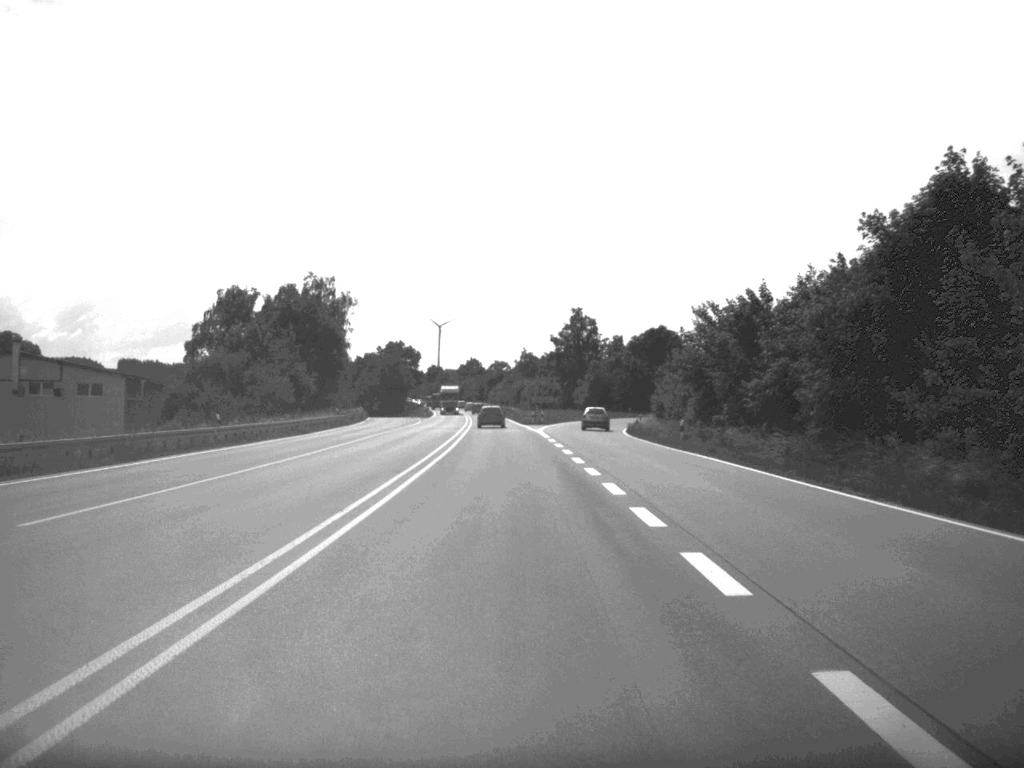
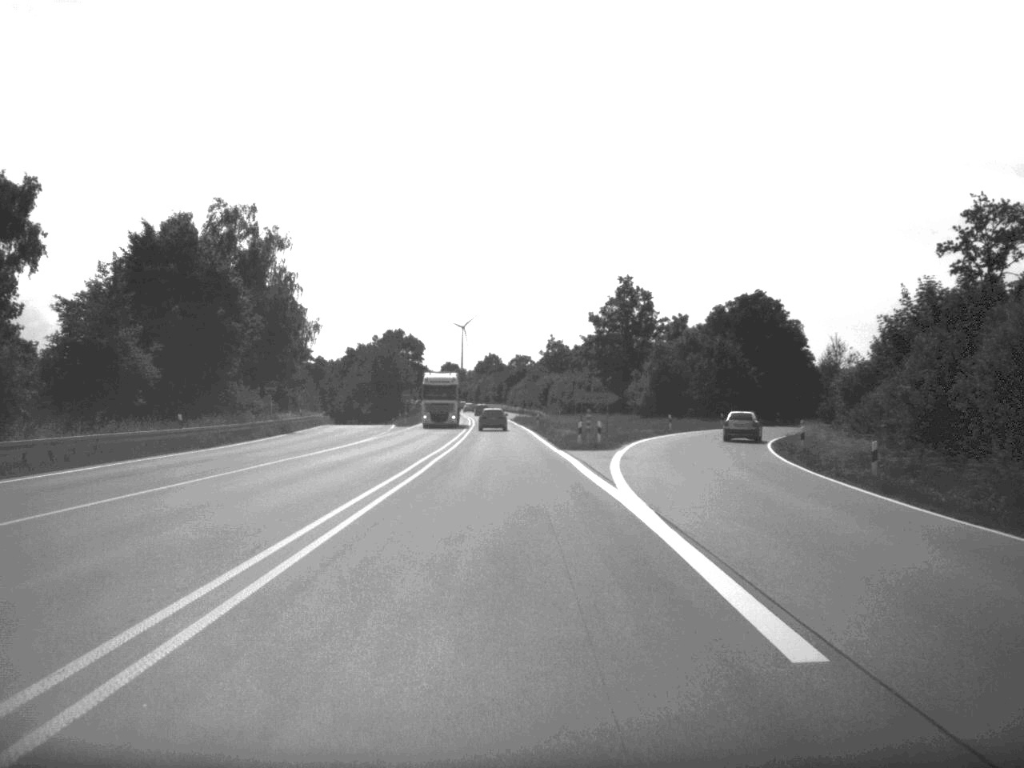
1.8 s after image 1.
(-0.5, +49.9) m; -1°
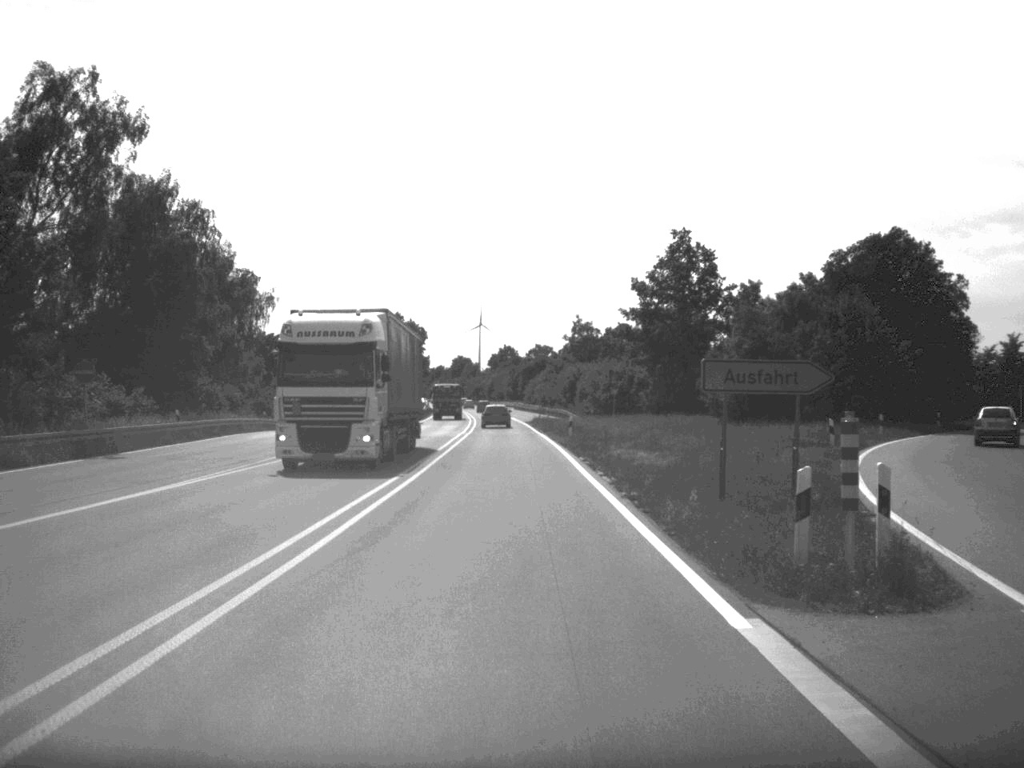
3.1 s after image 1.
(-0.3, +35.8) m; -1°
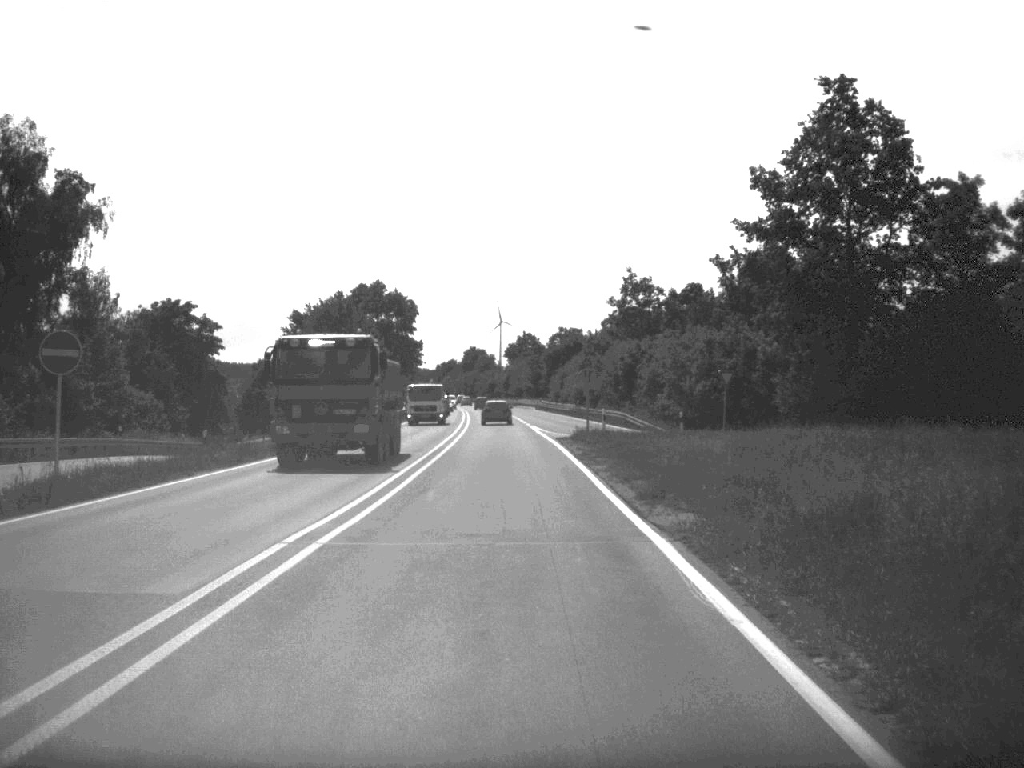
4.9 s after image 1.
(-0.4, +49.8) m; -1°
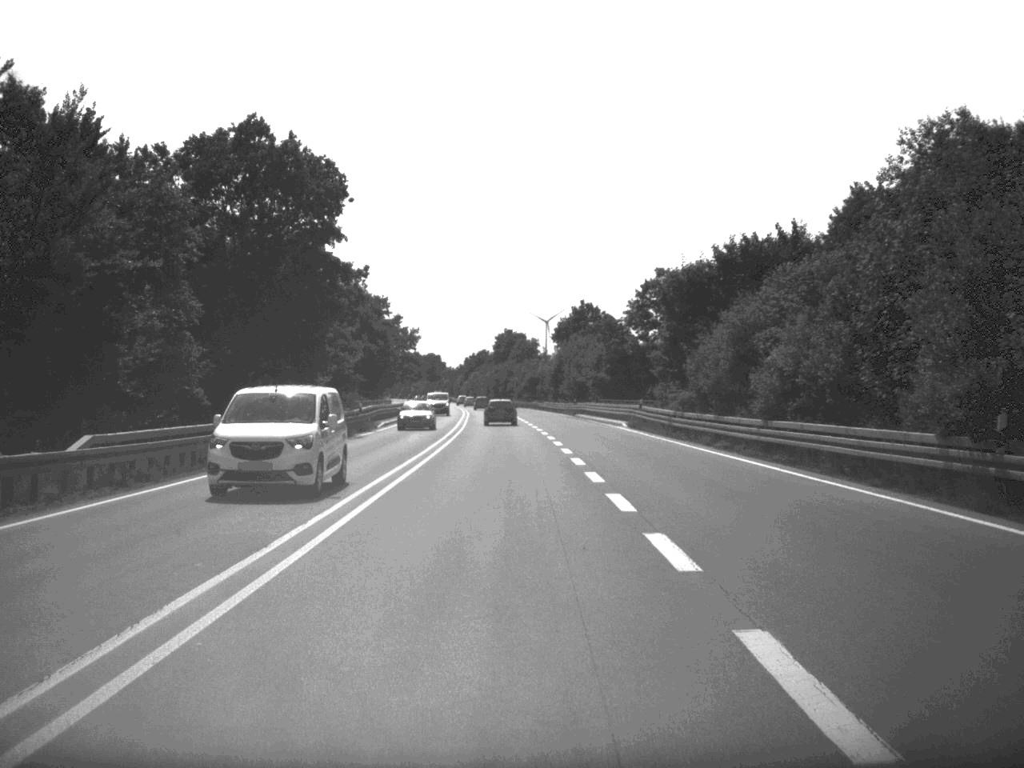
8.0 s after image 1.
(-1.7, +85.8) m; -2°
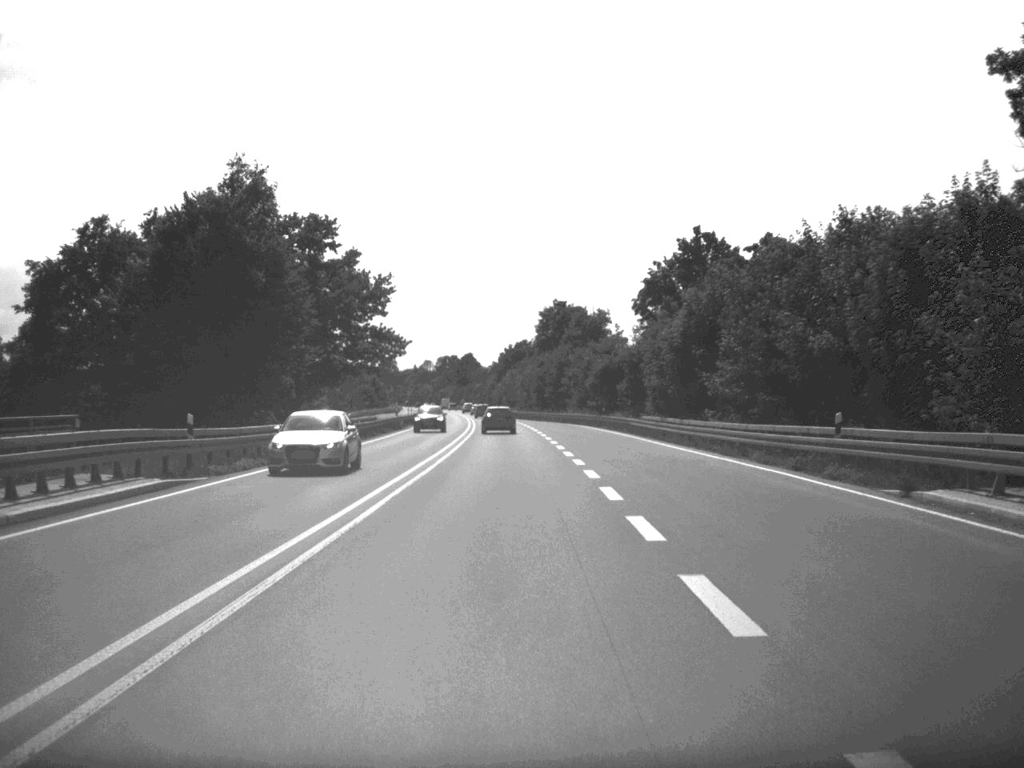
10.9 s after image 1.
(-1.5, +79.5) m; -2°
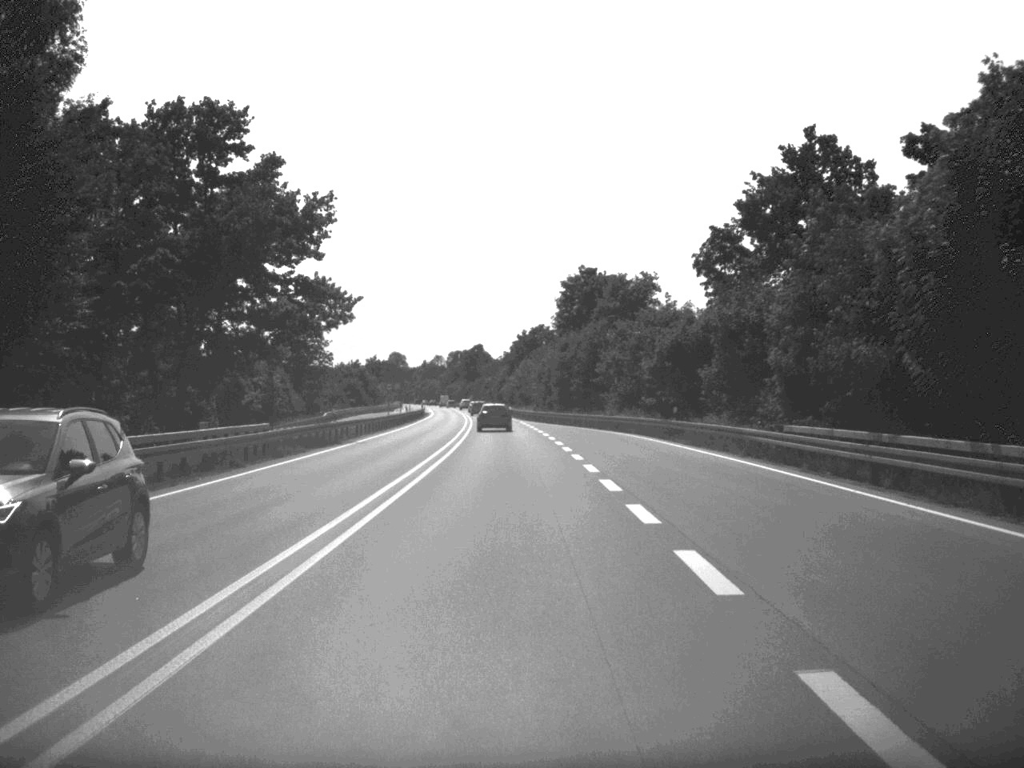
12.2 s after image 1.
(-0.2, +33.6) m; -1°
